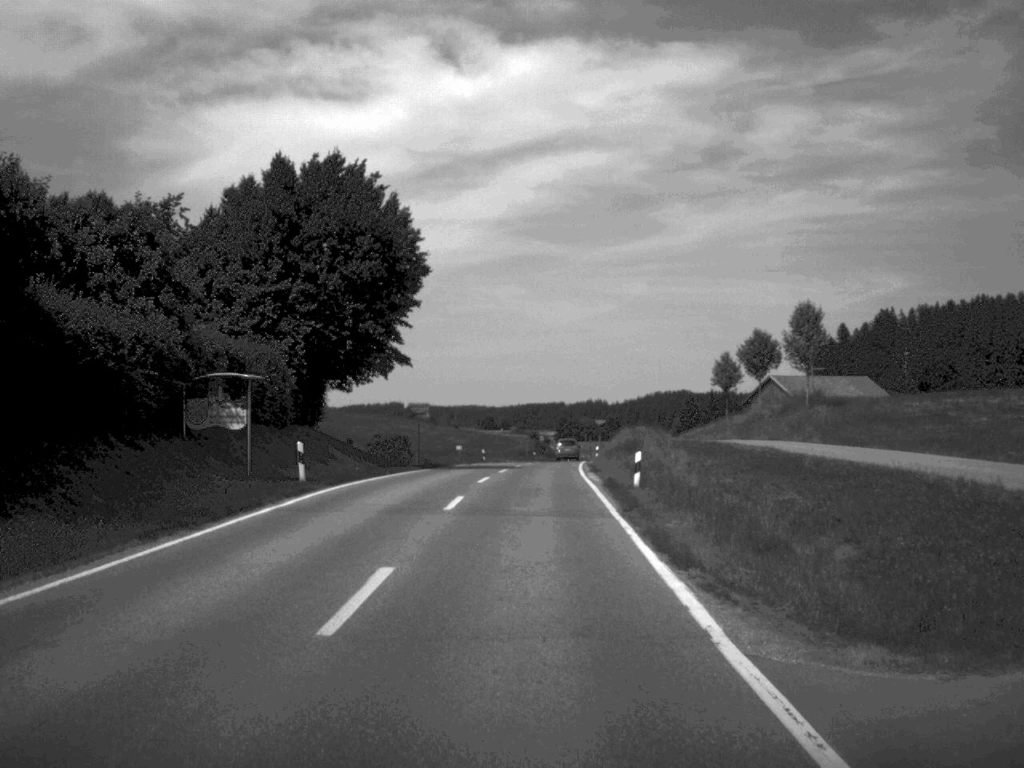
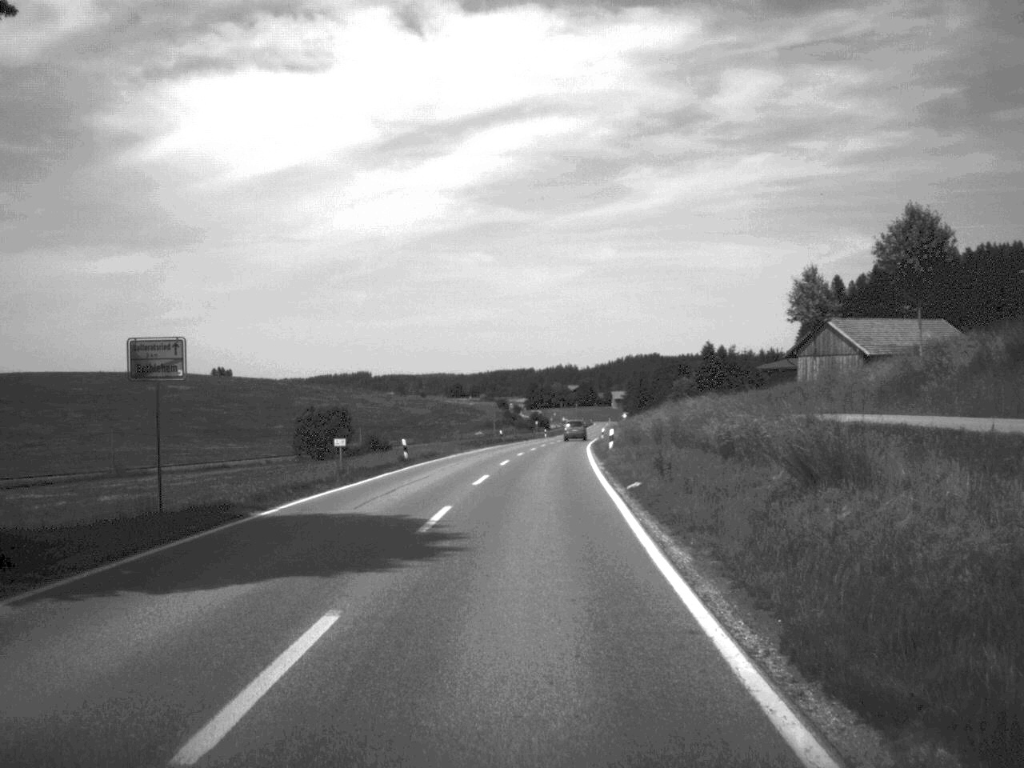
(+0.5, +37.3) m; +1°
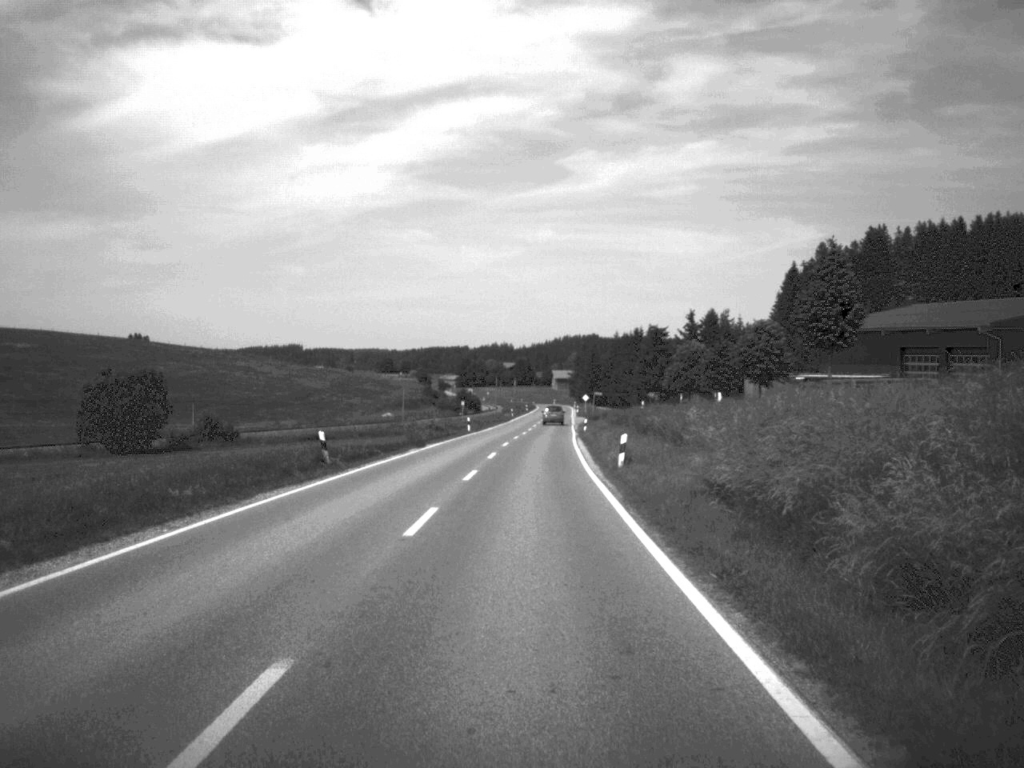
(+1.5, +59.8) m; +3°
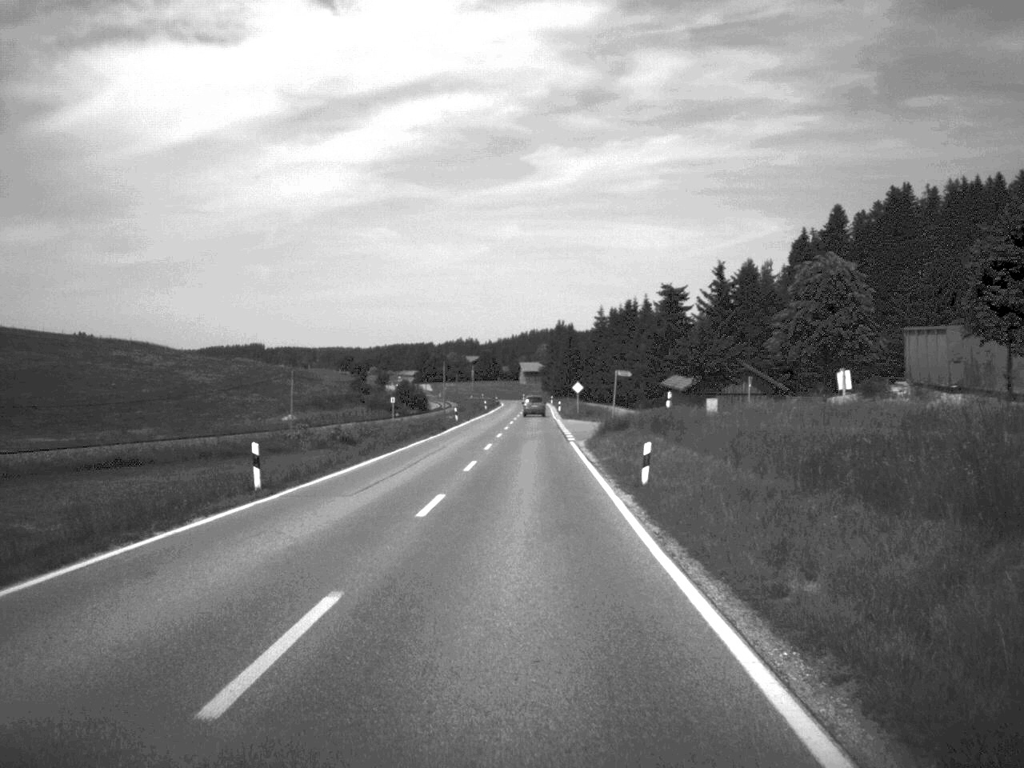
(+0.8, +55.7) m; +1°
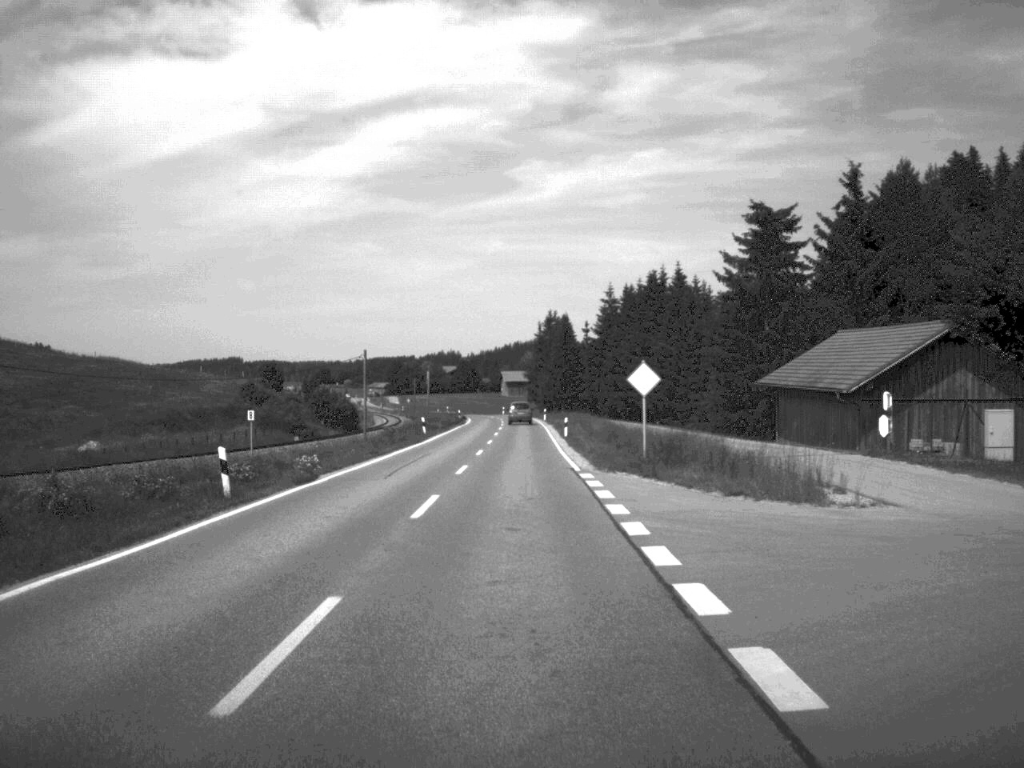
(+0.4, +58.4) m; +1°
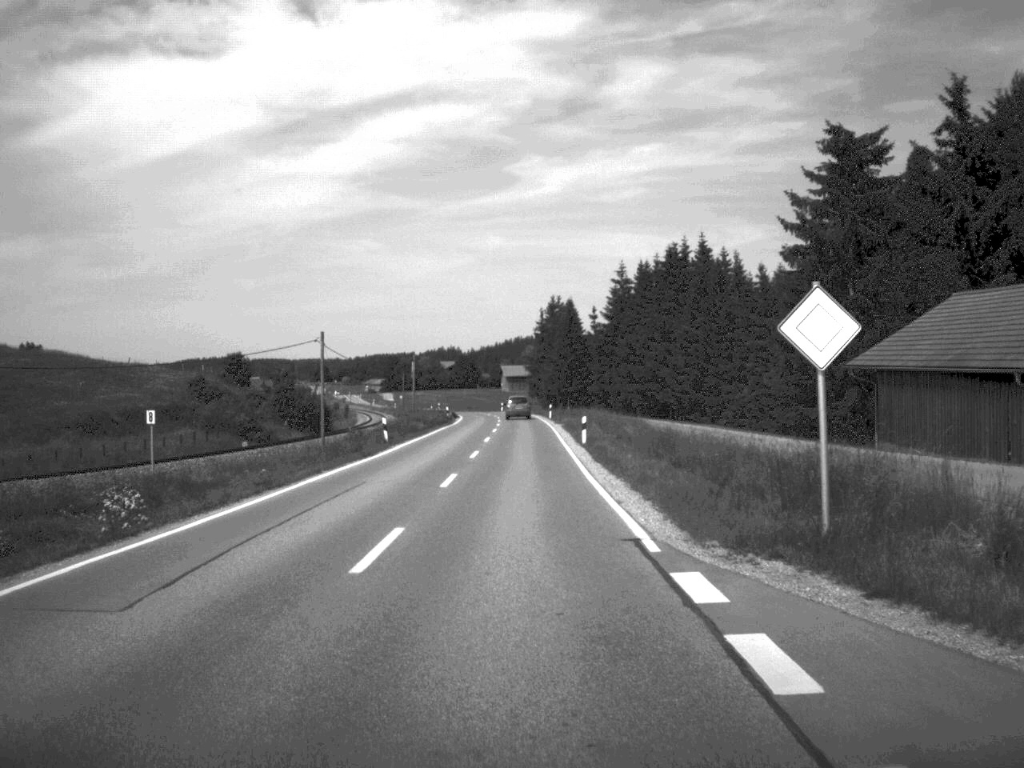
(0.0, +18.1) m; 0°
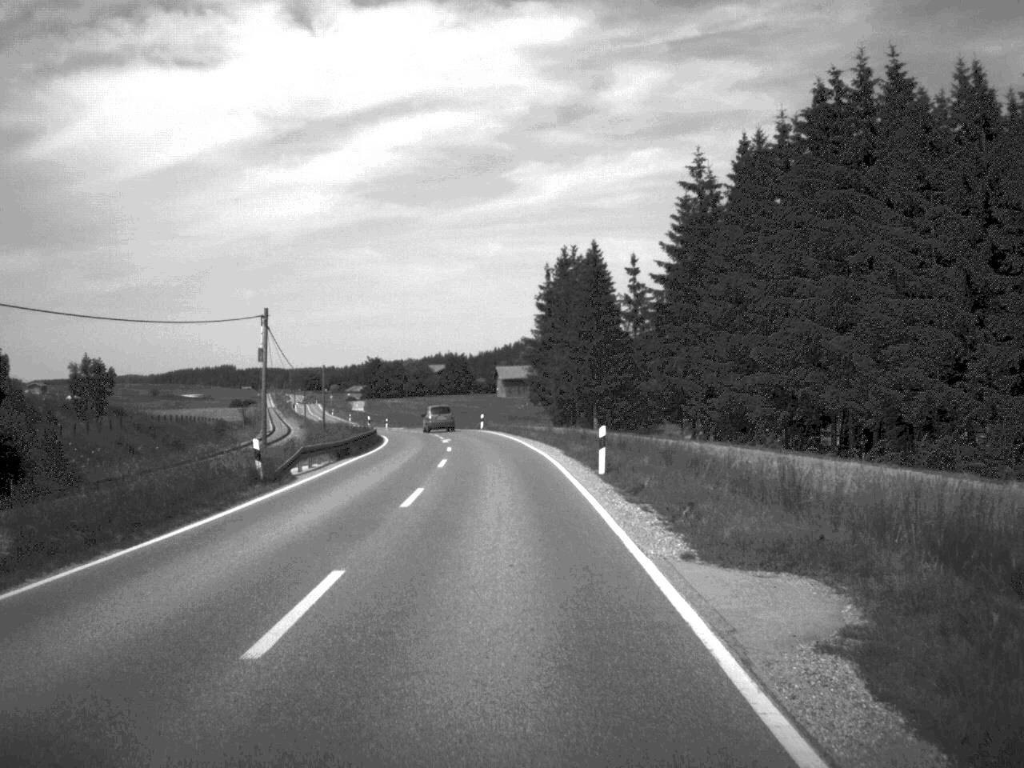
(+0.1, +62.3) m; 0°
